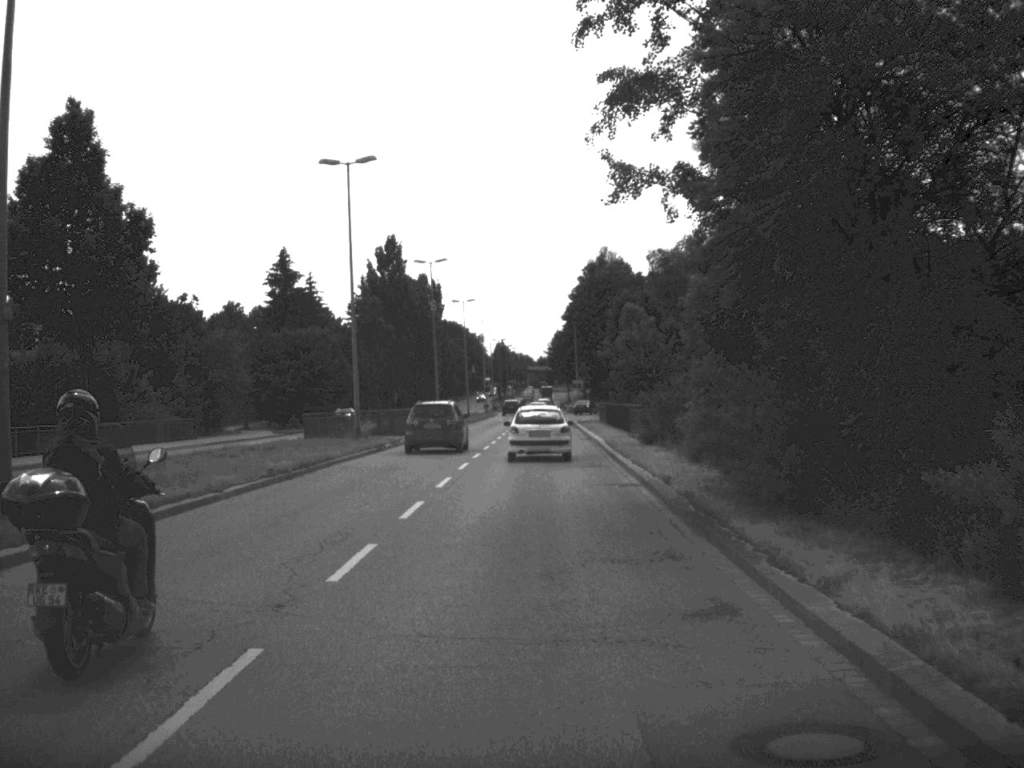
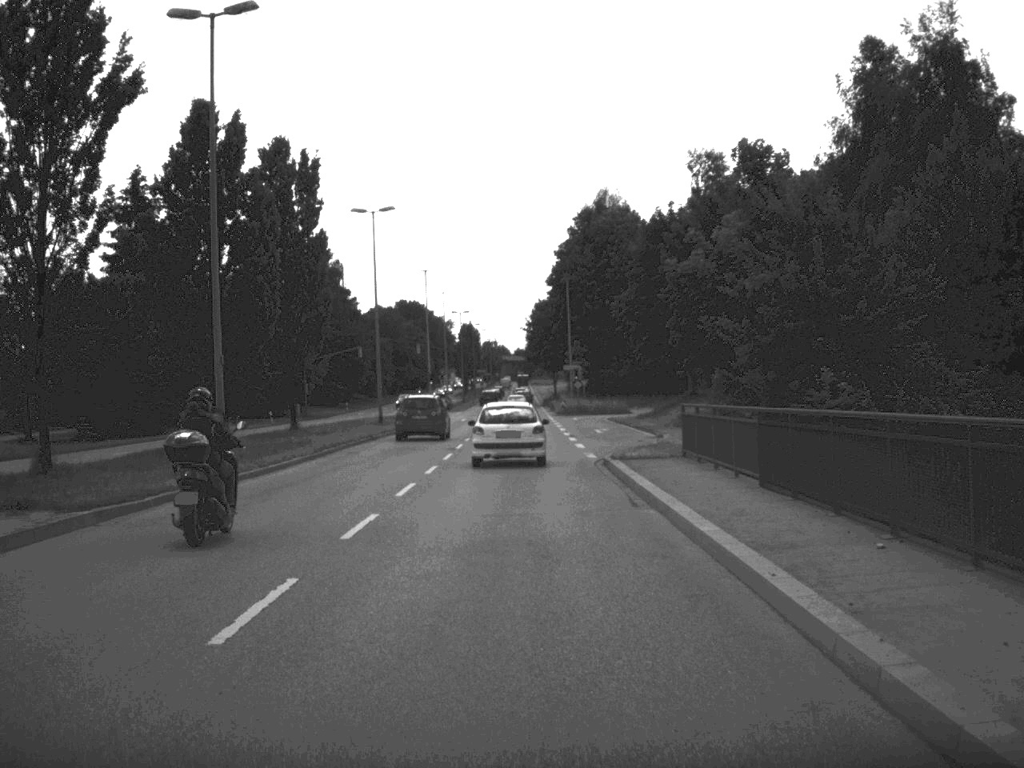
(+0.6, +50.5) m; +1°
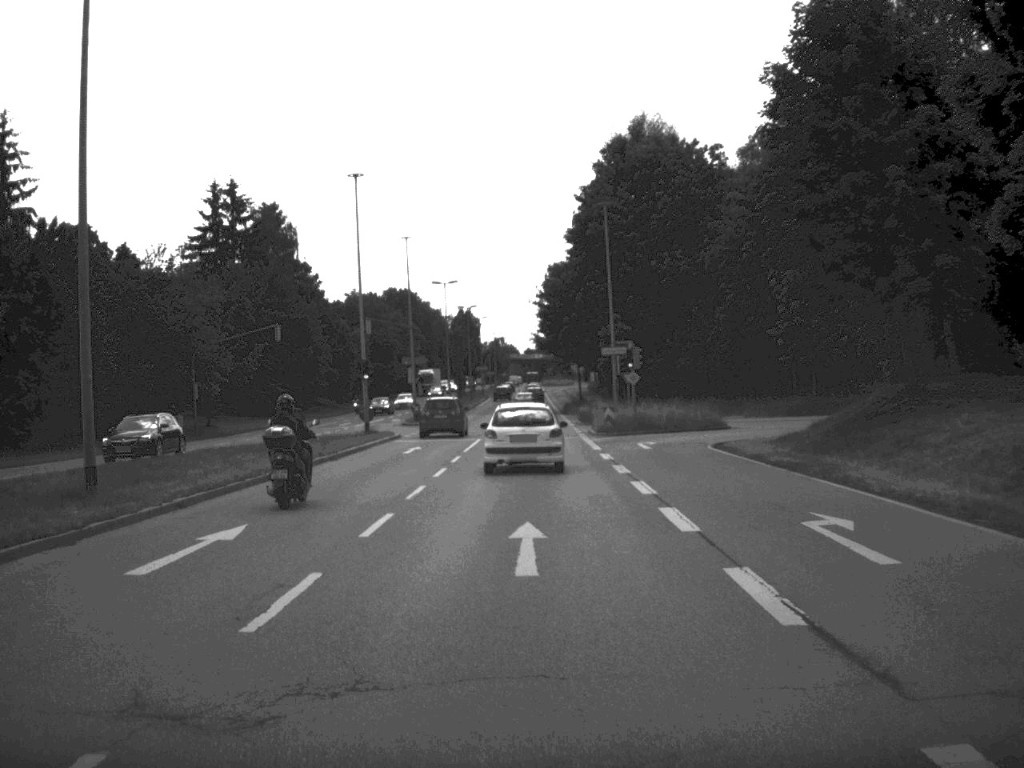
(-0.2, +40.8) m; -1°
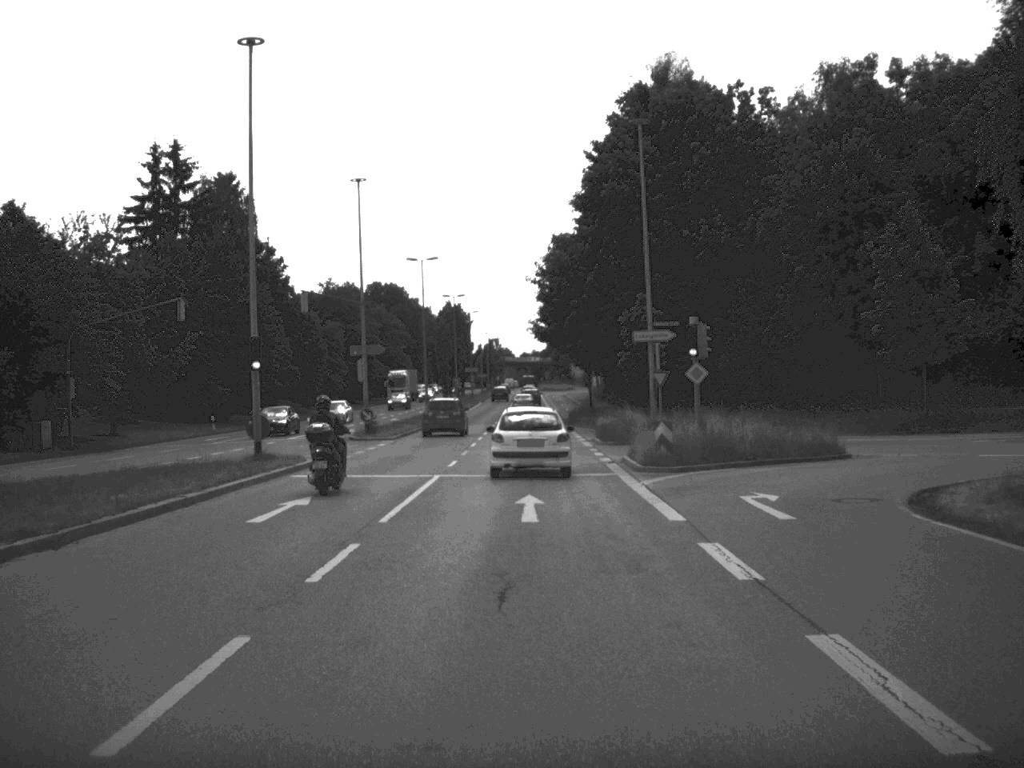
(0.0, +19.7) m; 0°
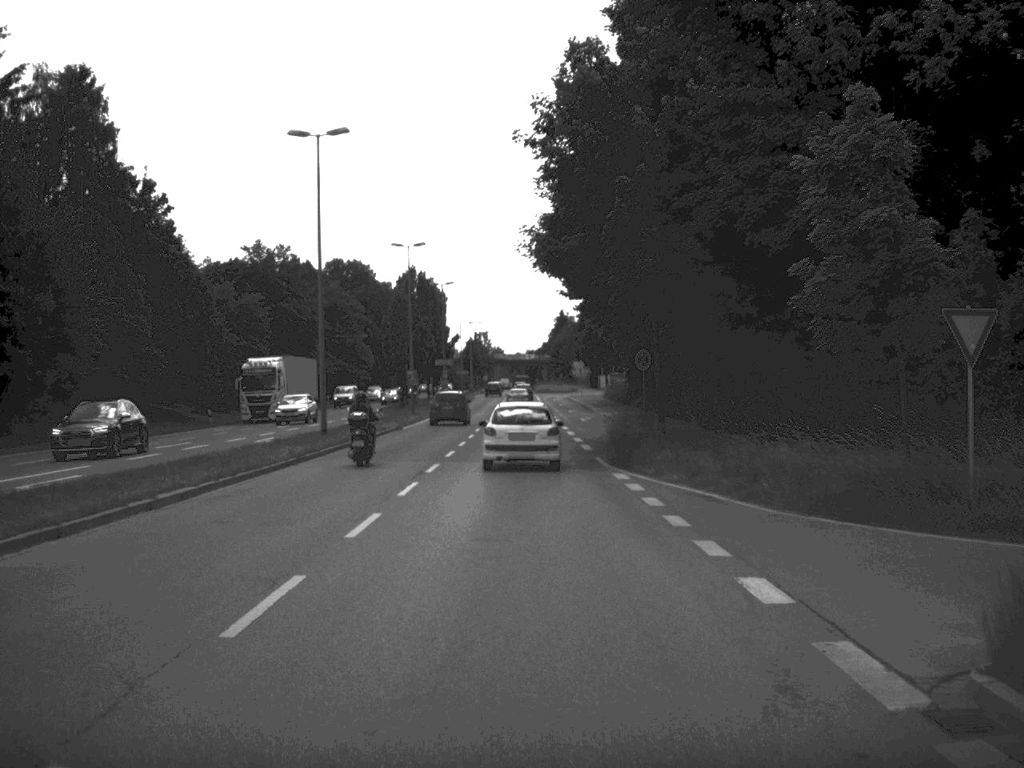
(0.0, +39.5) m; 0°
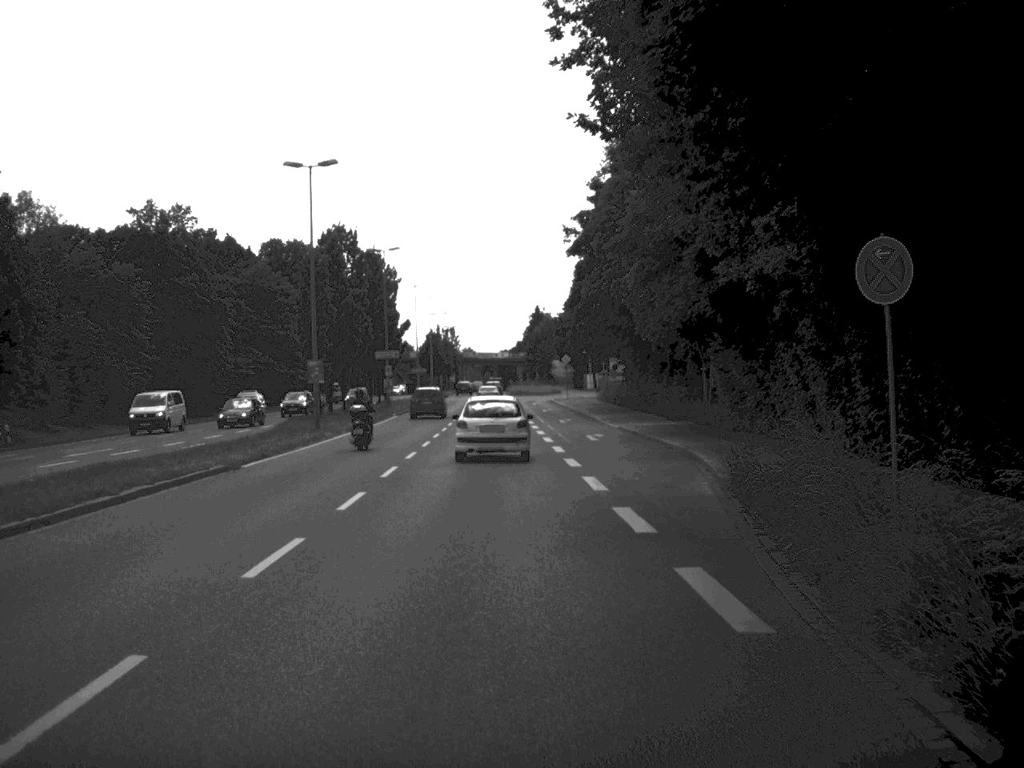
(+0.1, +27.6) m; +1°
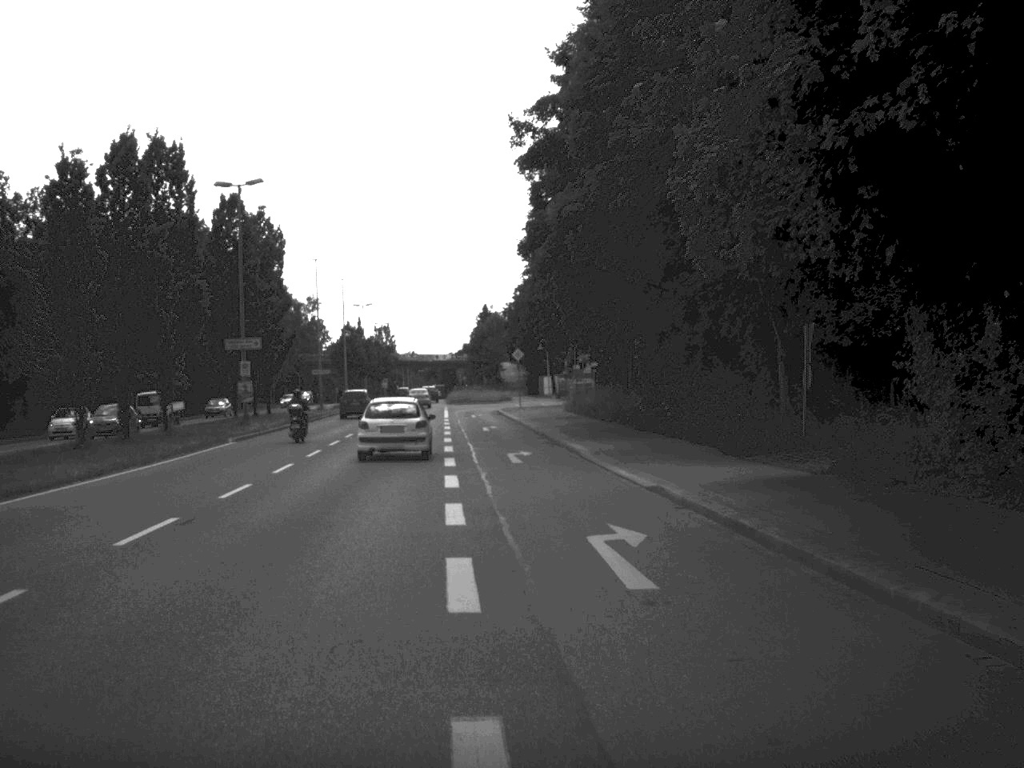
(+0.7, +28.4) m; +2°
